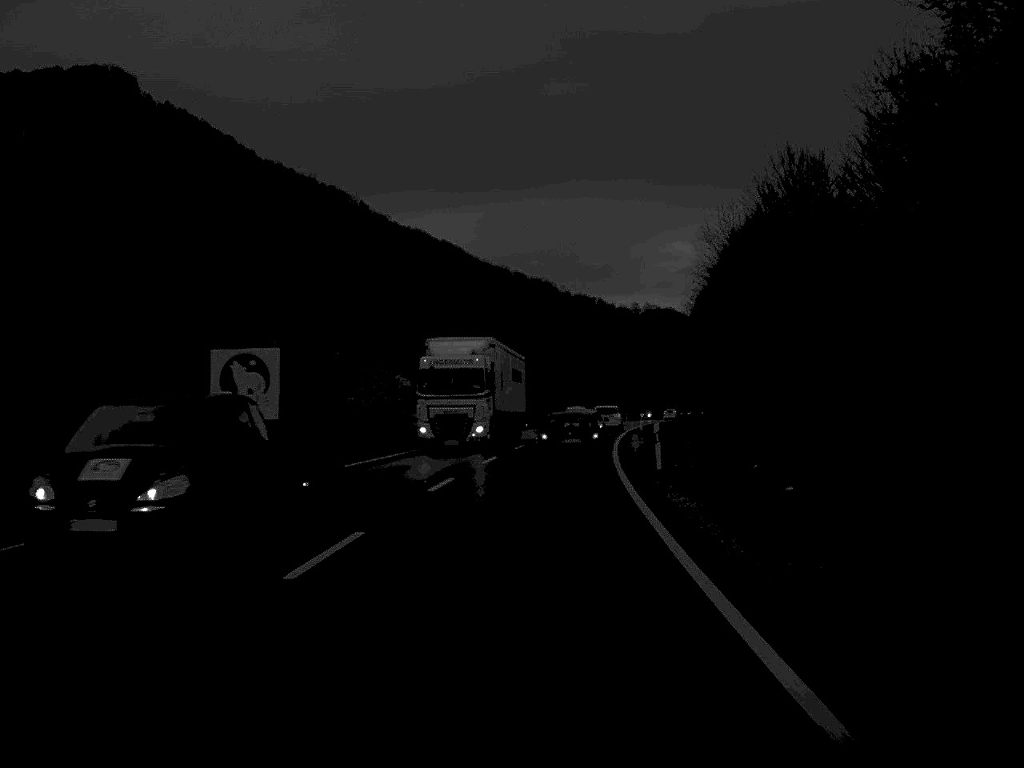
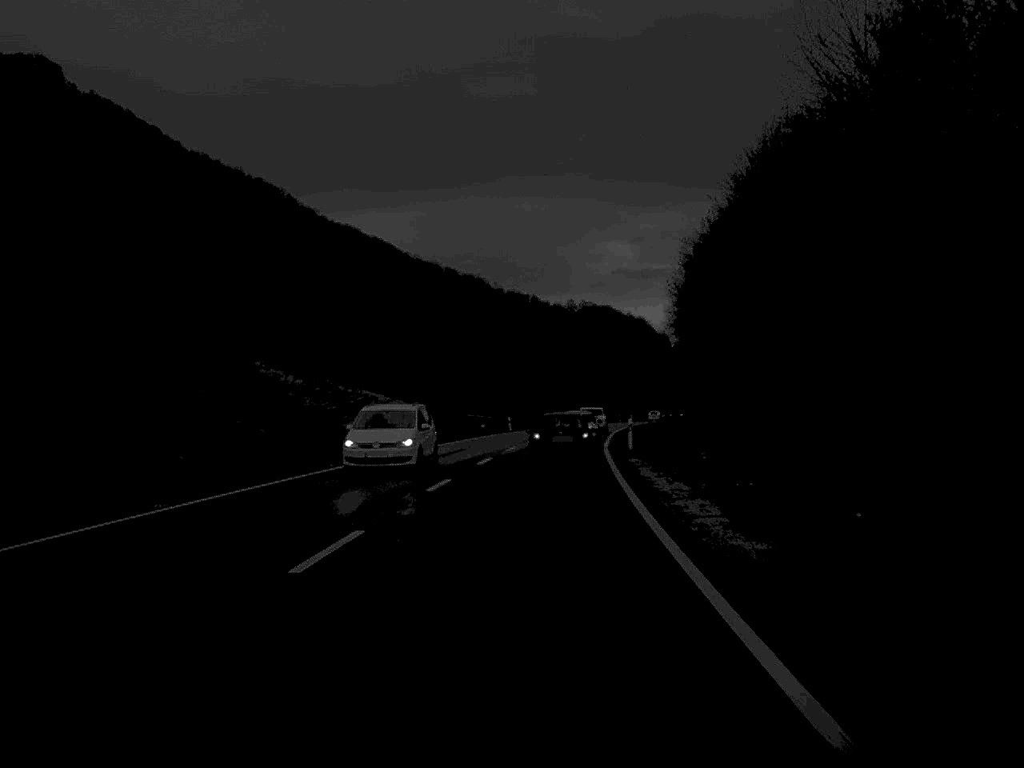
(+1.1, +35.8) m; +3°
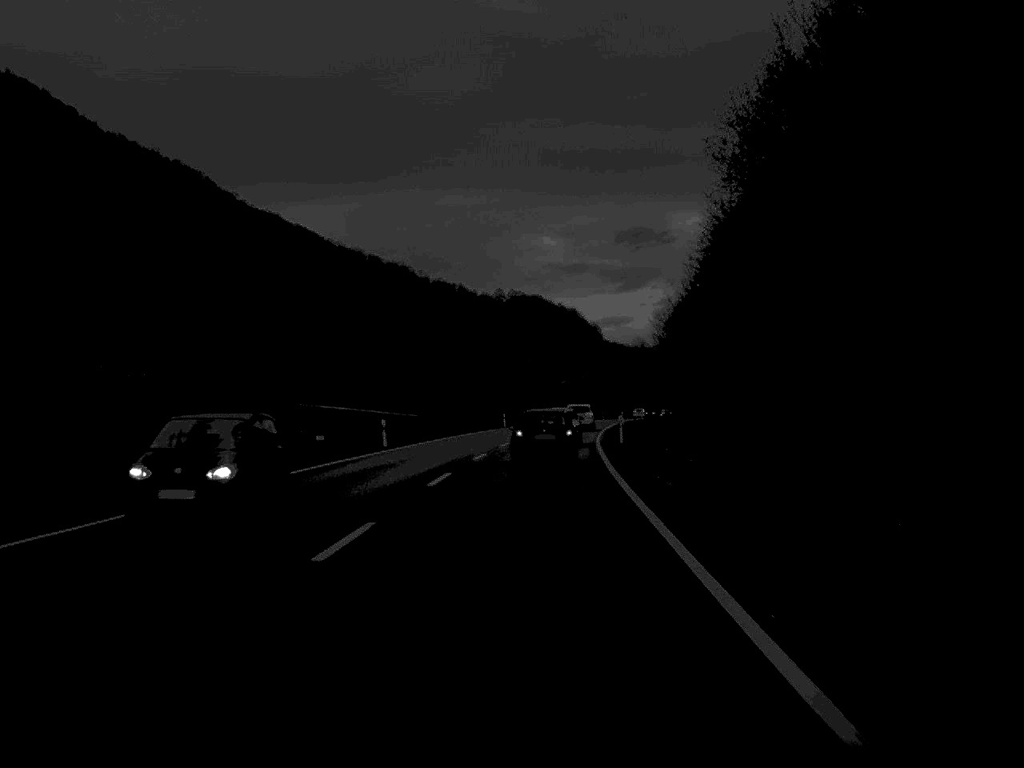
(+1.4, +47.3) m; +3°
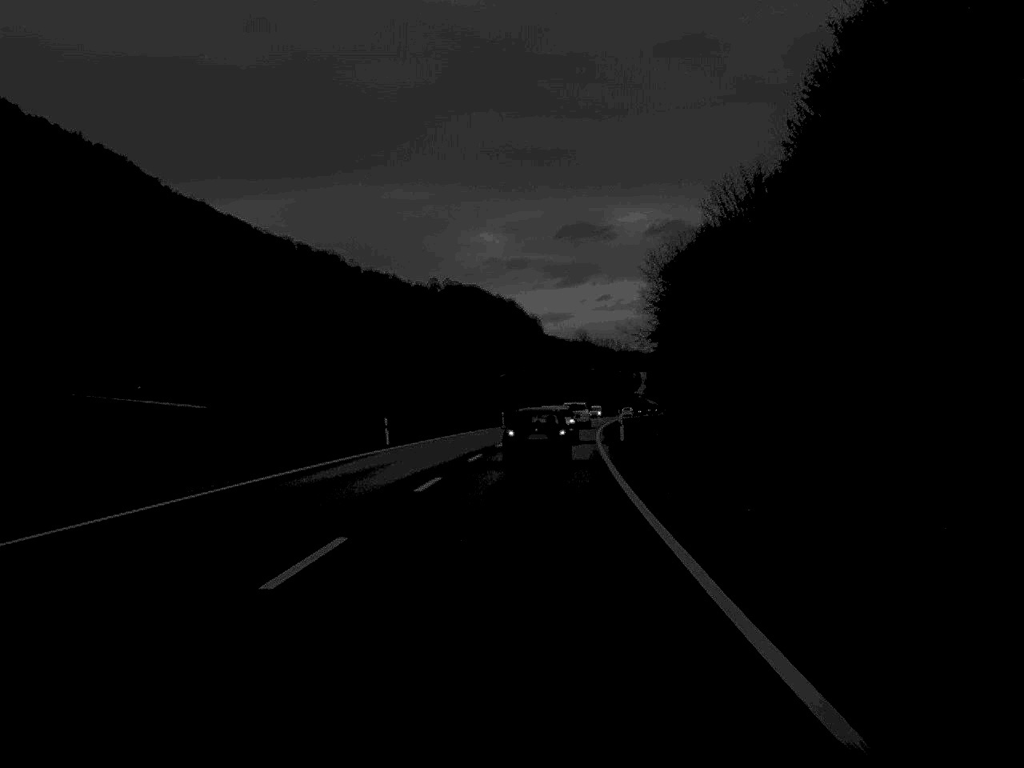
(+1.3, +50.1) m; +3°
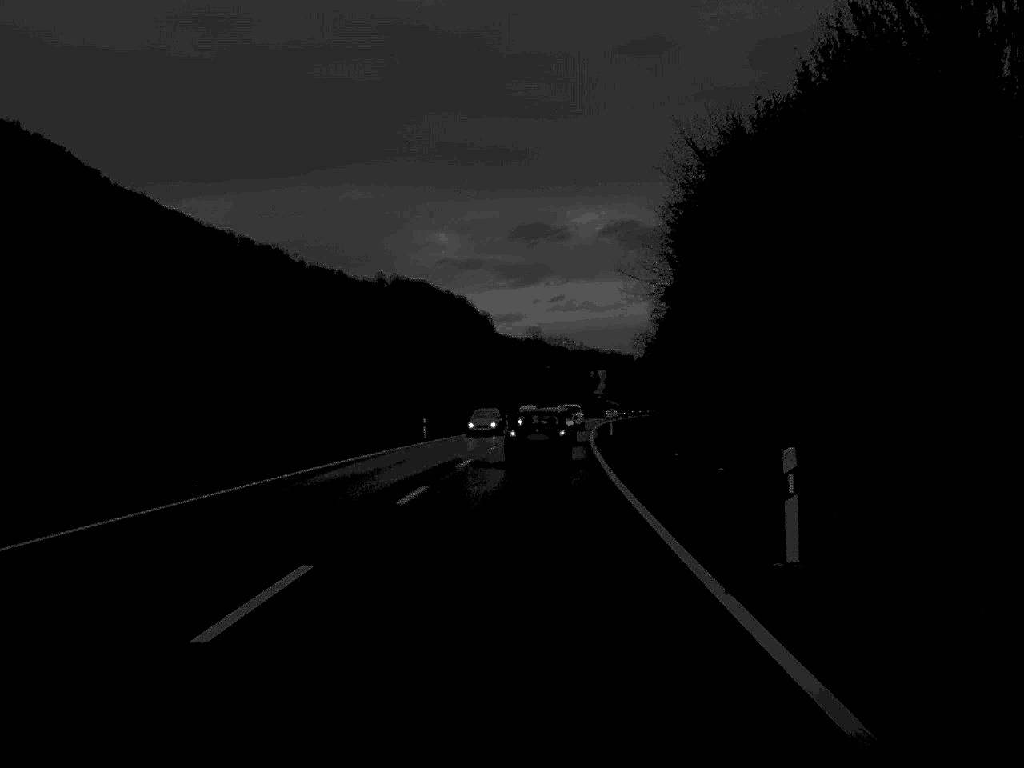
(+0.7, +38.3) m; +2°
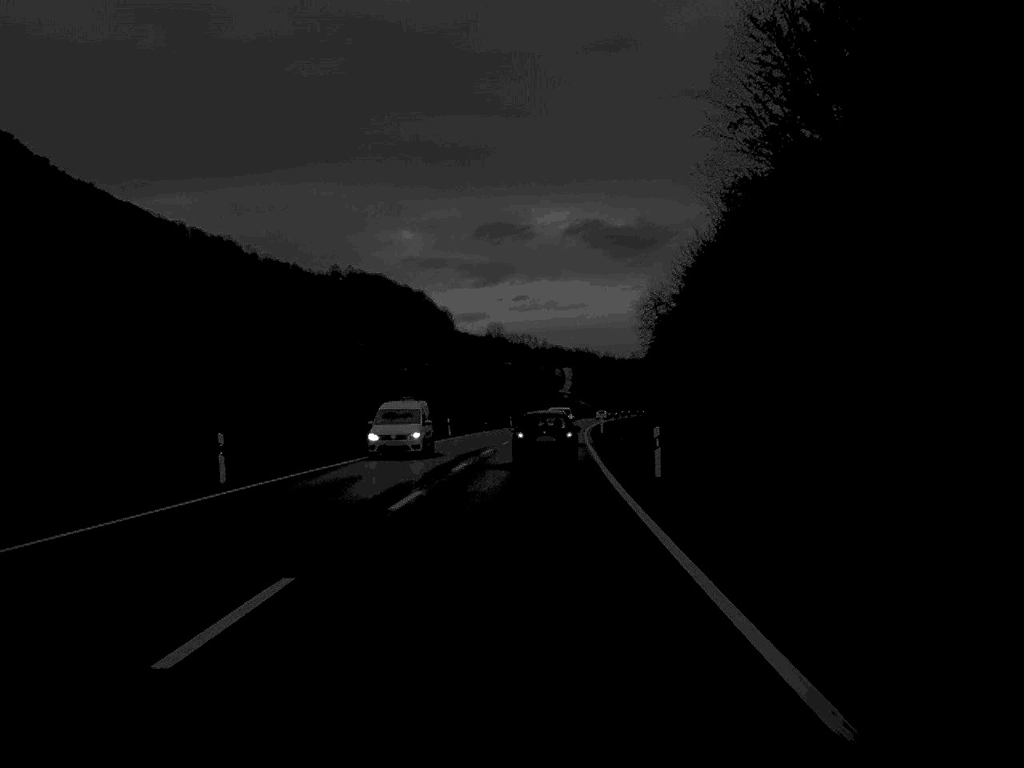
(+0.6, +36.9) m; +2°
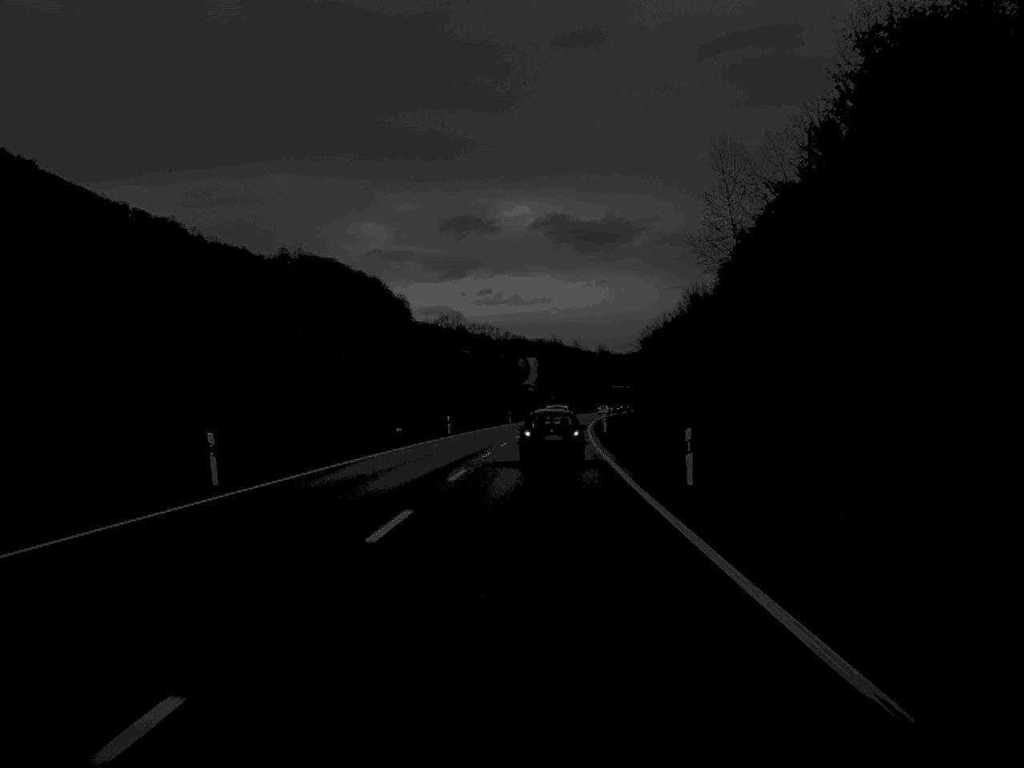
(+0.7, +52.9) m; +2°
